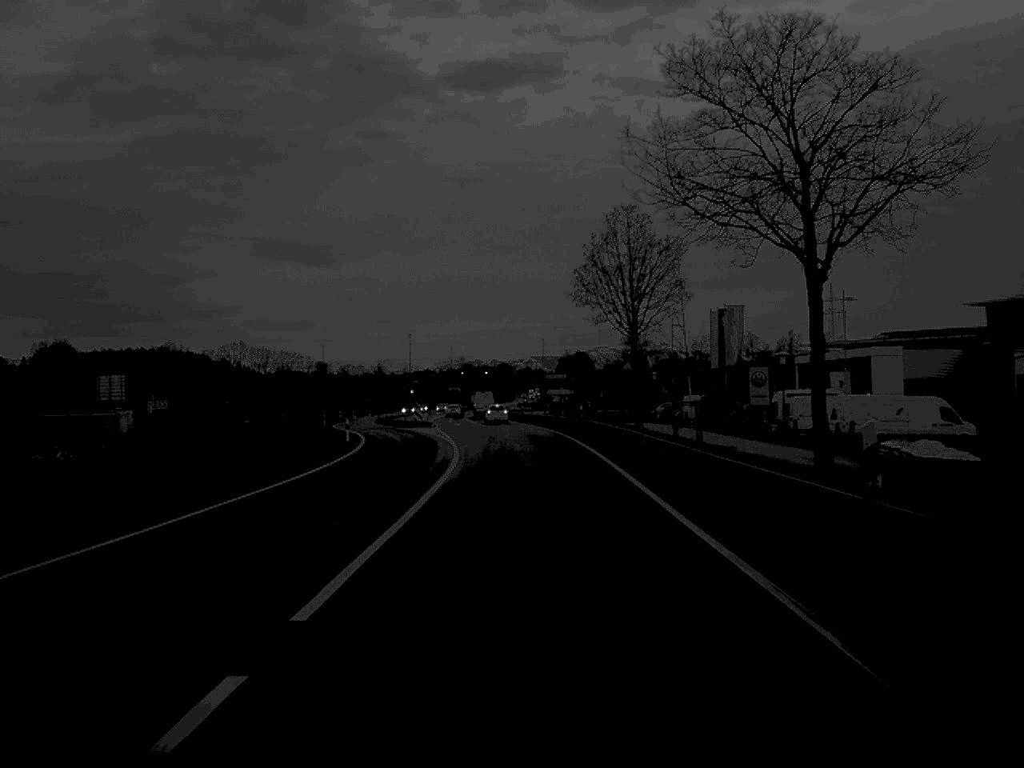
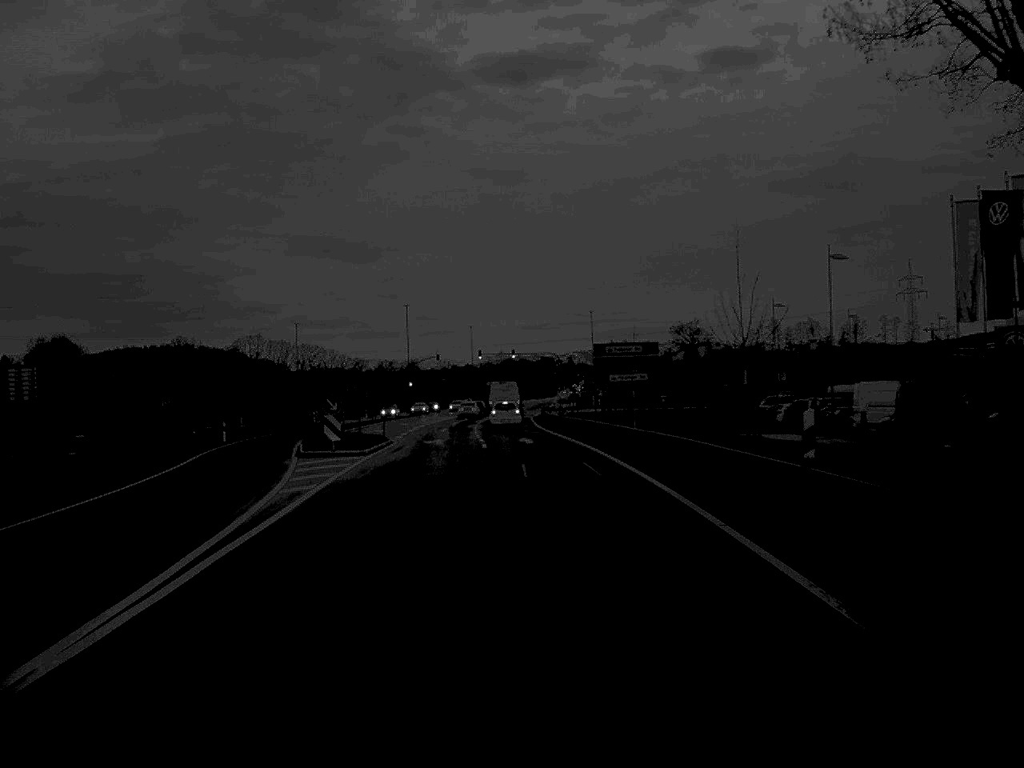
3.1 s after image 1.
(0.0, +46.2) m; -2°
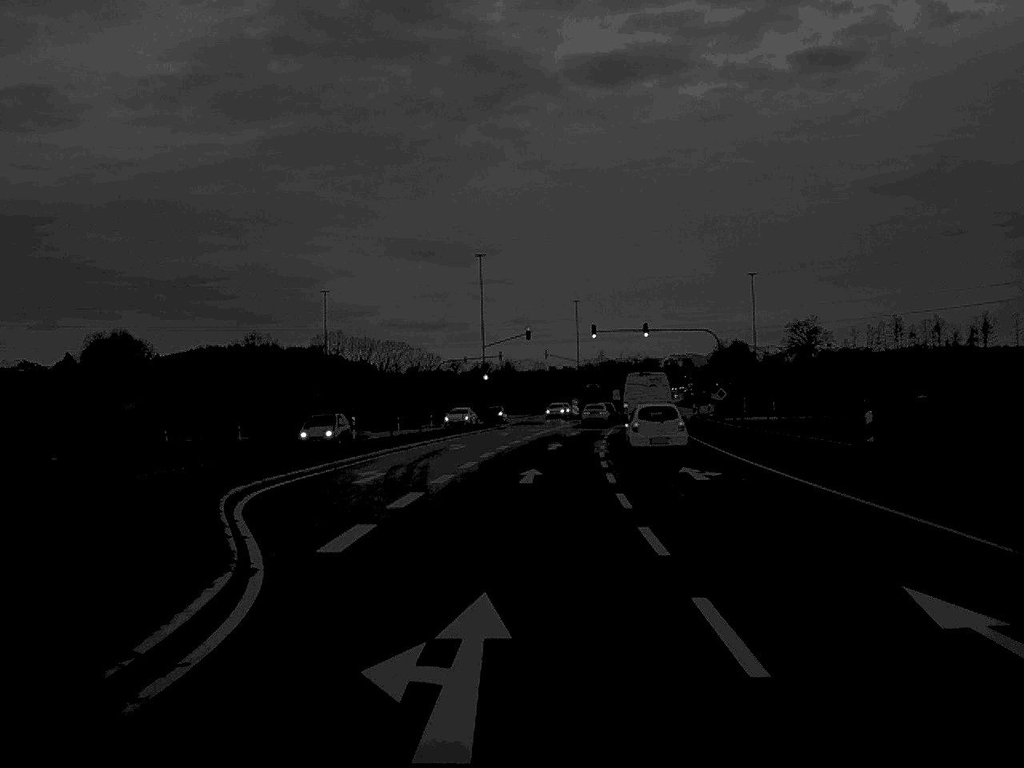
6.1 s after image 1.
(-2.3, +42.1) m; -4°
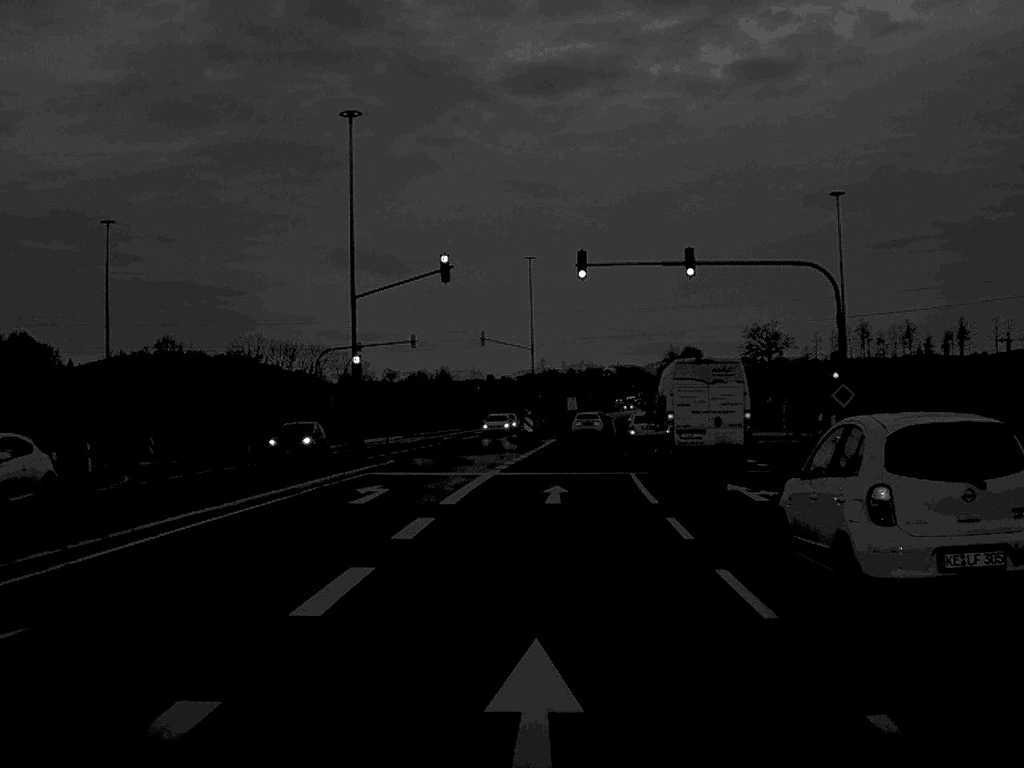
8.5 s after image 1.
(+0.7, +39.7) m; +3°
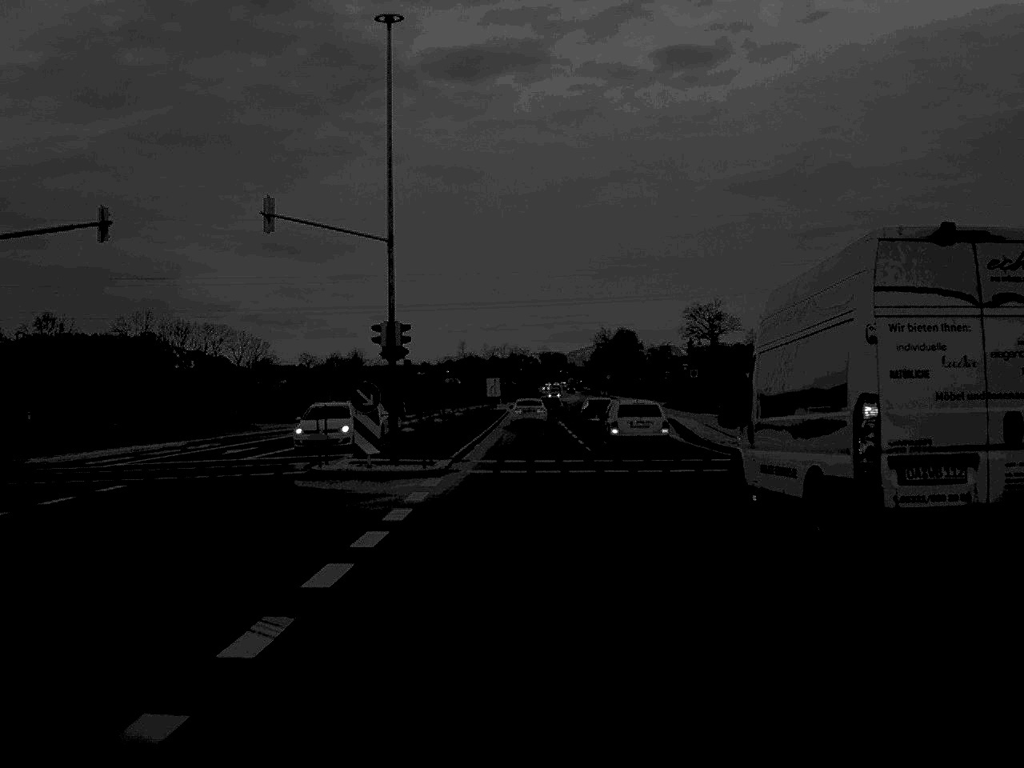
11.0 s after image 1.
(+1.6, +44.7) m; +4°
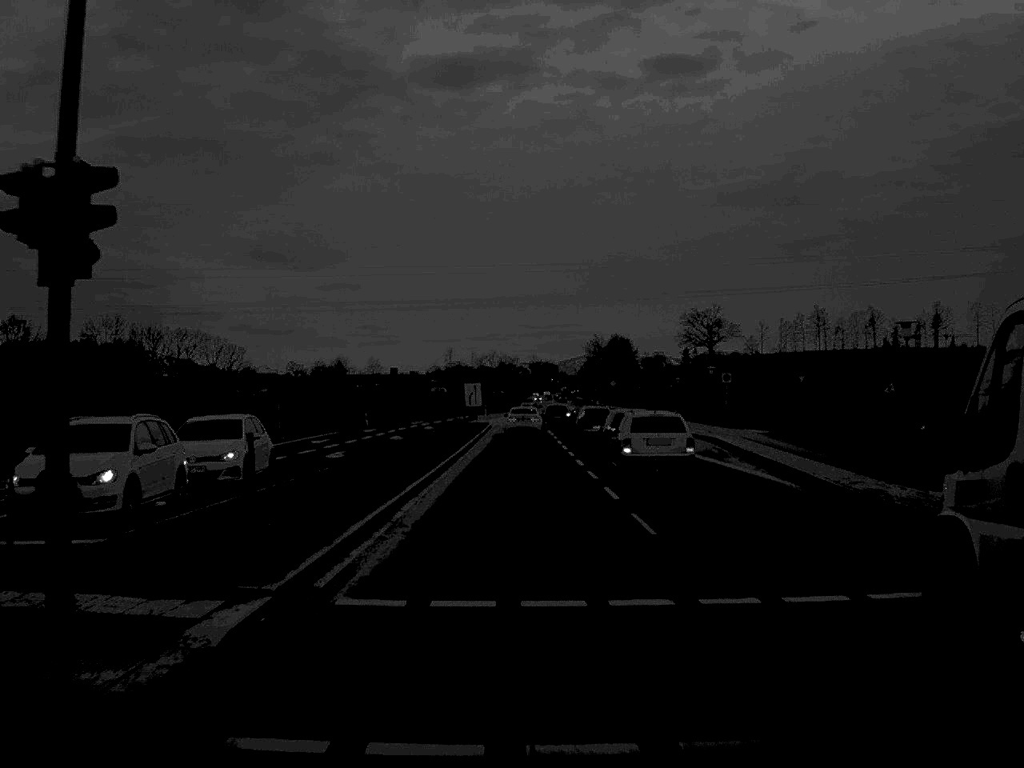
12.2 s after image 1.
(+0.1, +20.2) m; 0°
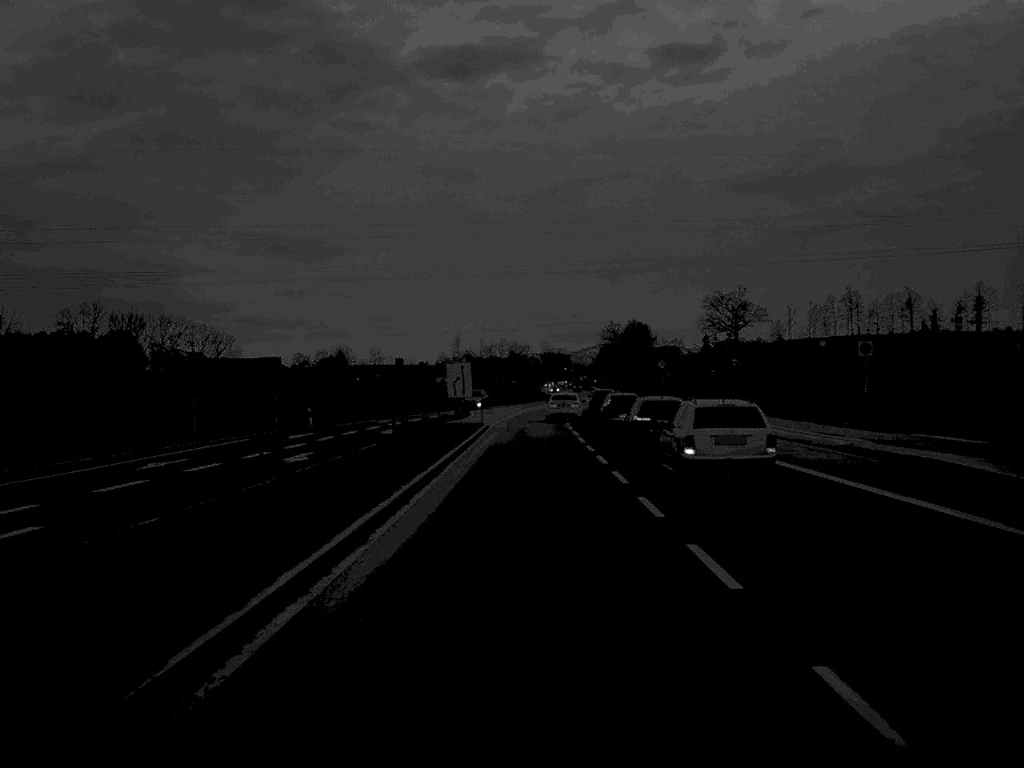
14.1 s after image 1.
(-0.1, +29.0) m; 0°
